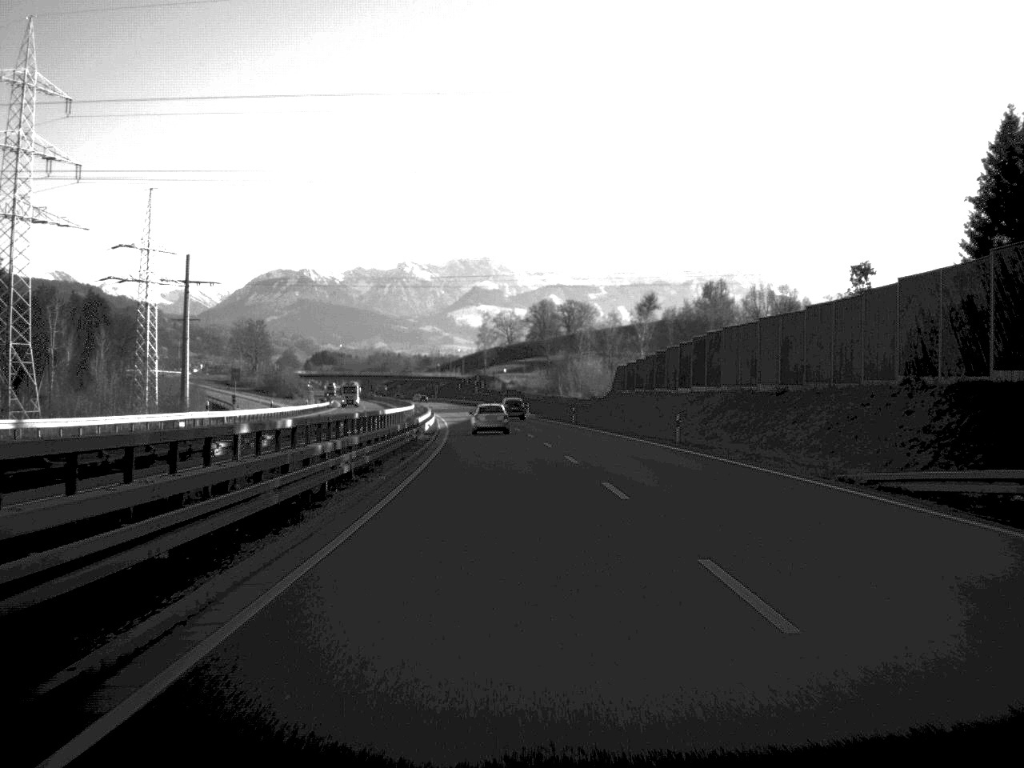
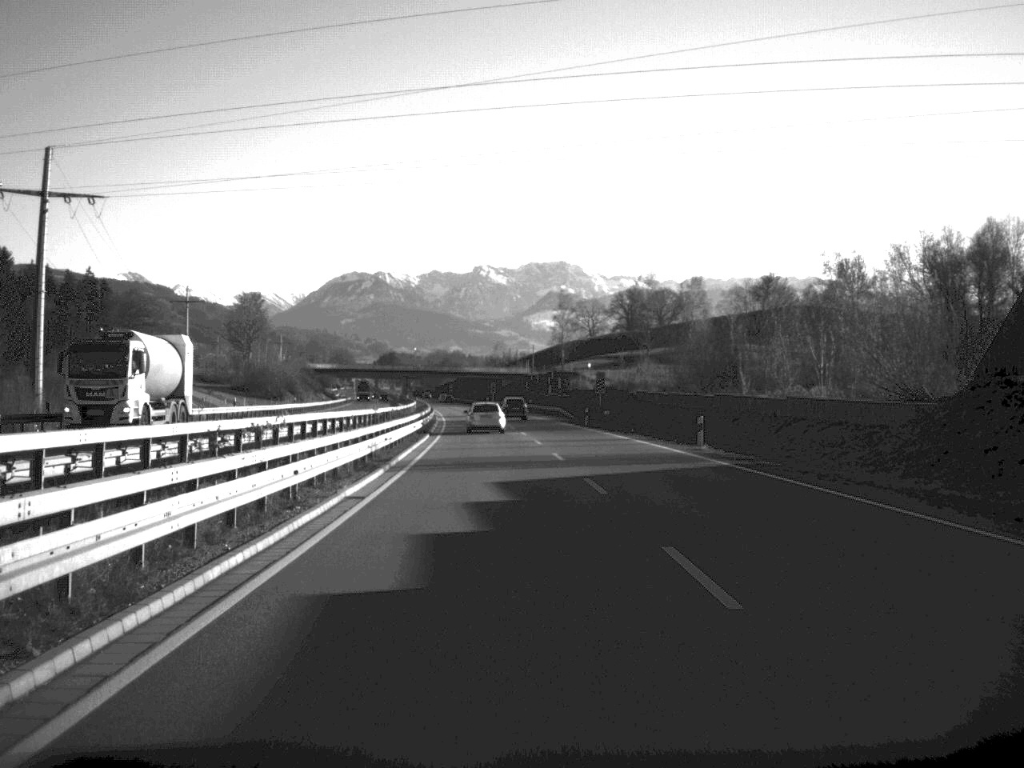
(-2.9, +82.3) m; -3°
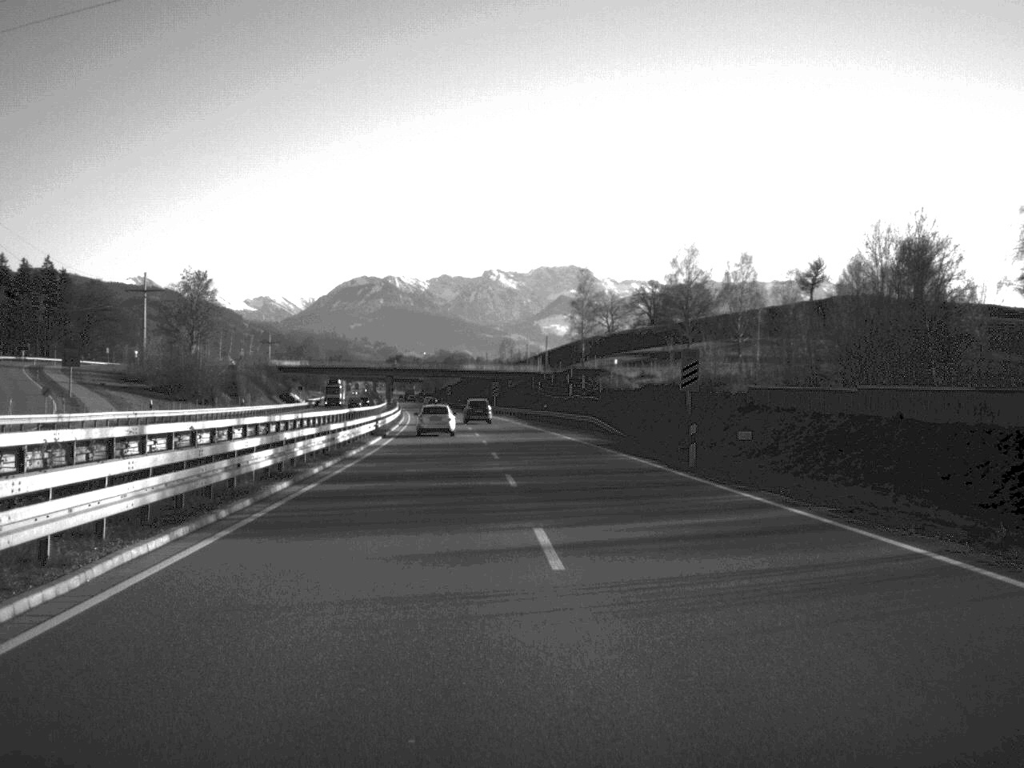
(-0.2, +45.1) m; 0°
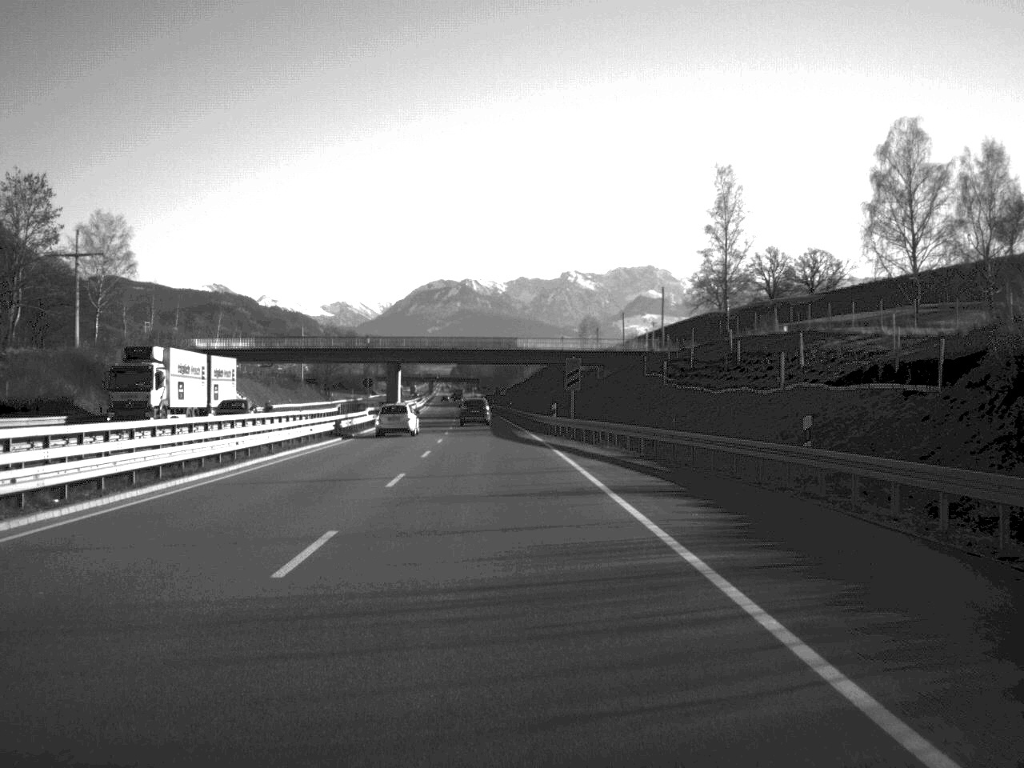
(-2.0, +84.0) m; -4°
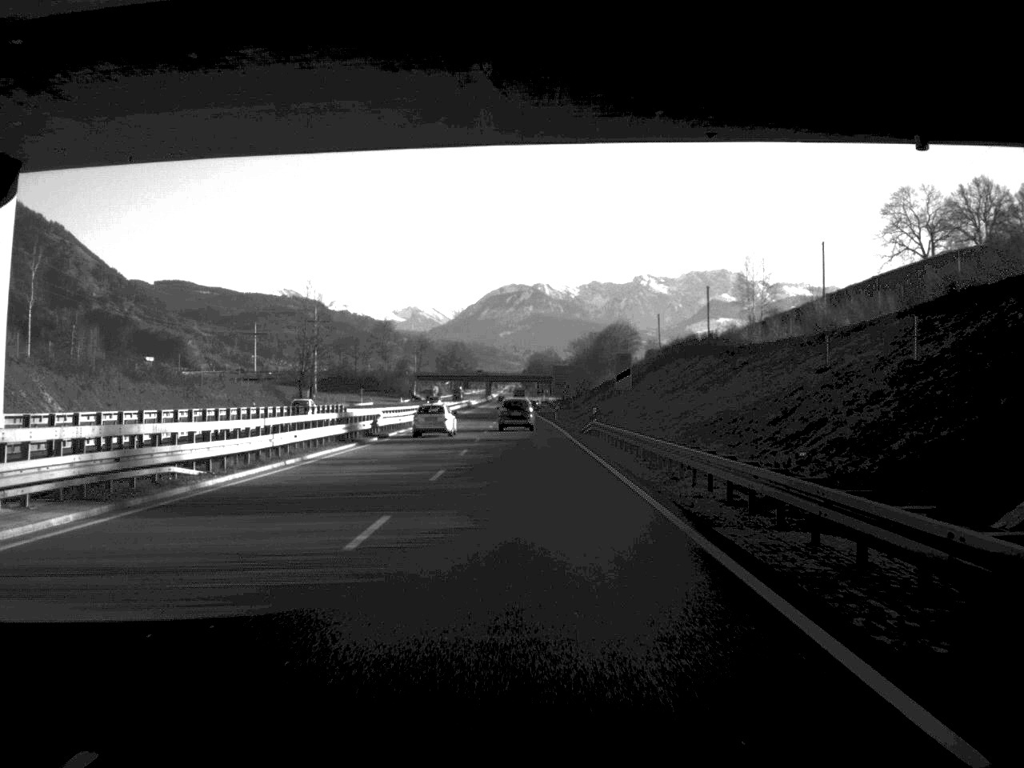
(-3.8, +104.9) m; -3°
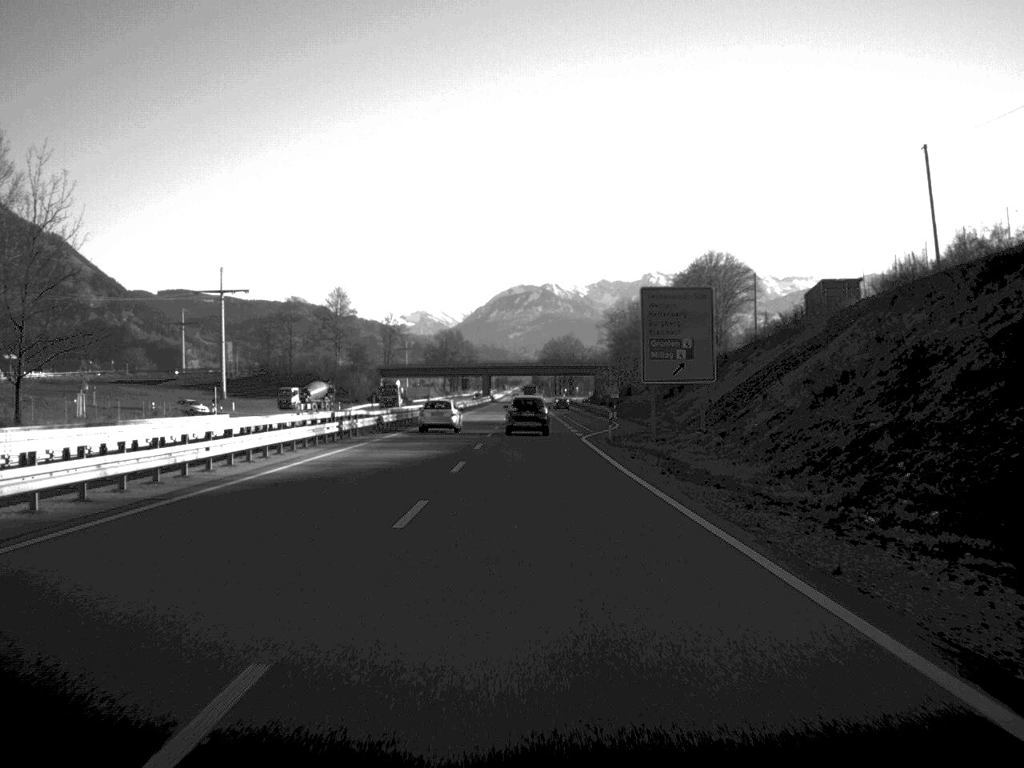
(-0.7, +105.7) m; 0°
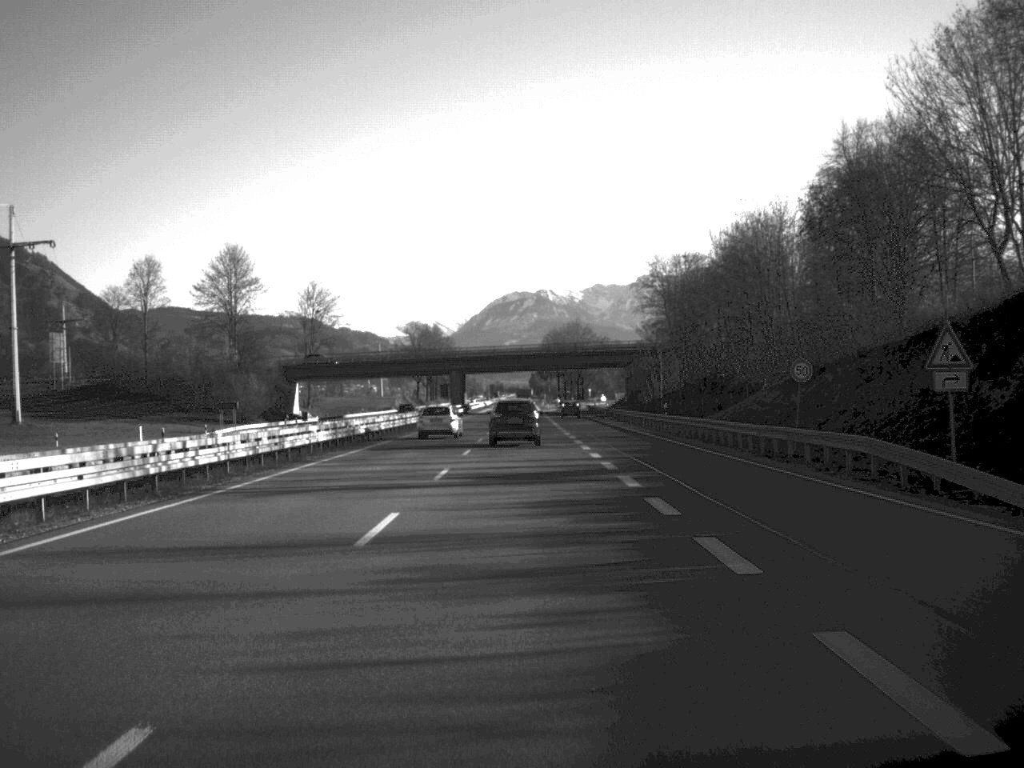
(+0.3, +85.4) m; 0°
